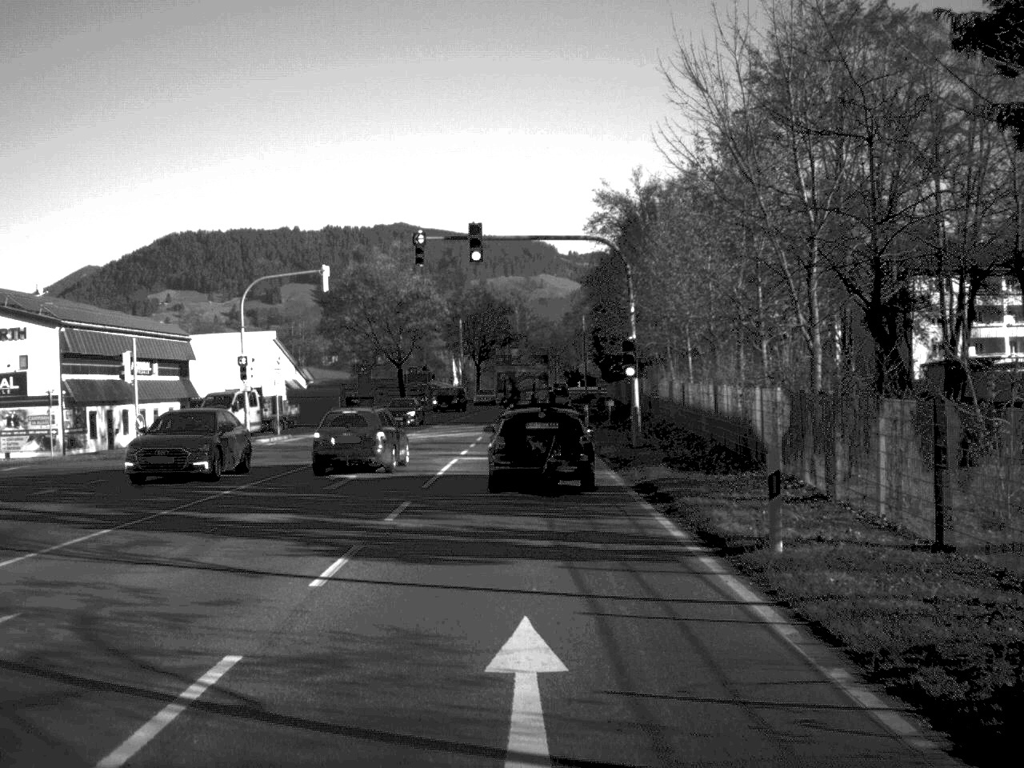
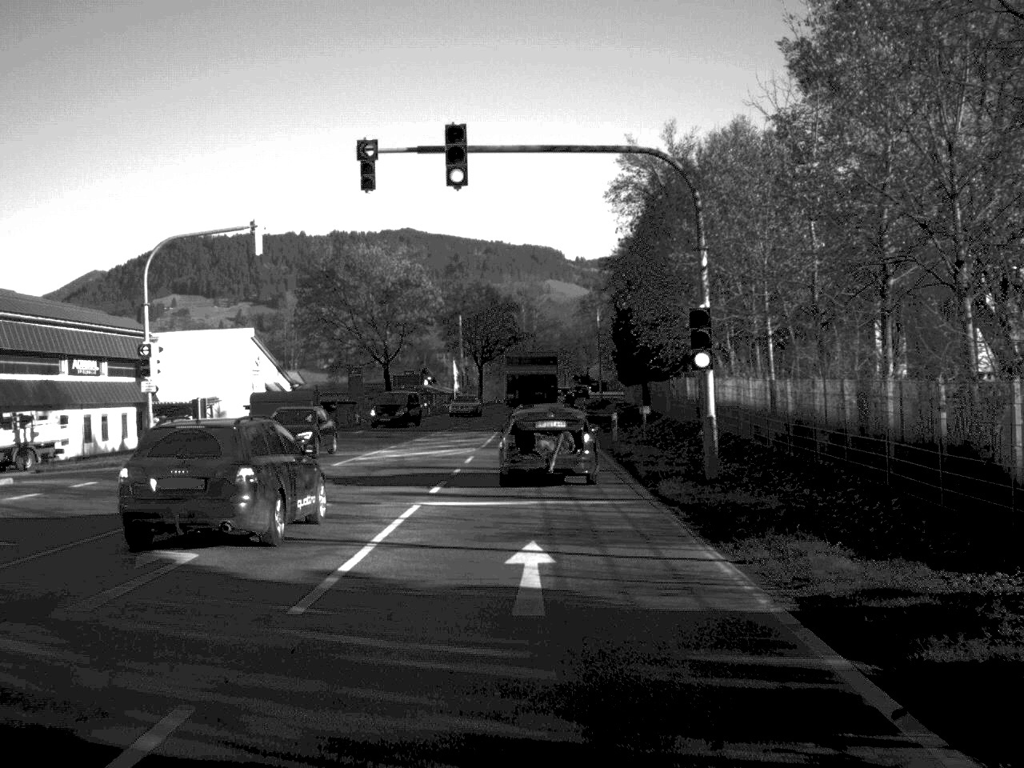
(0.0, +13.4) m; 0°
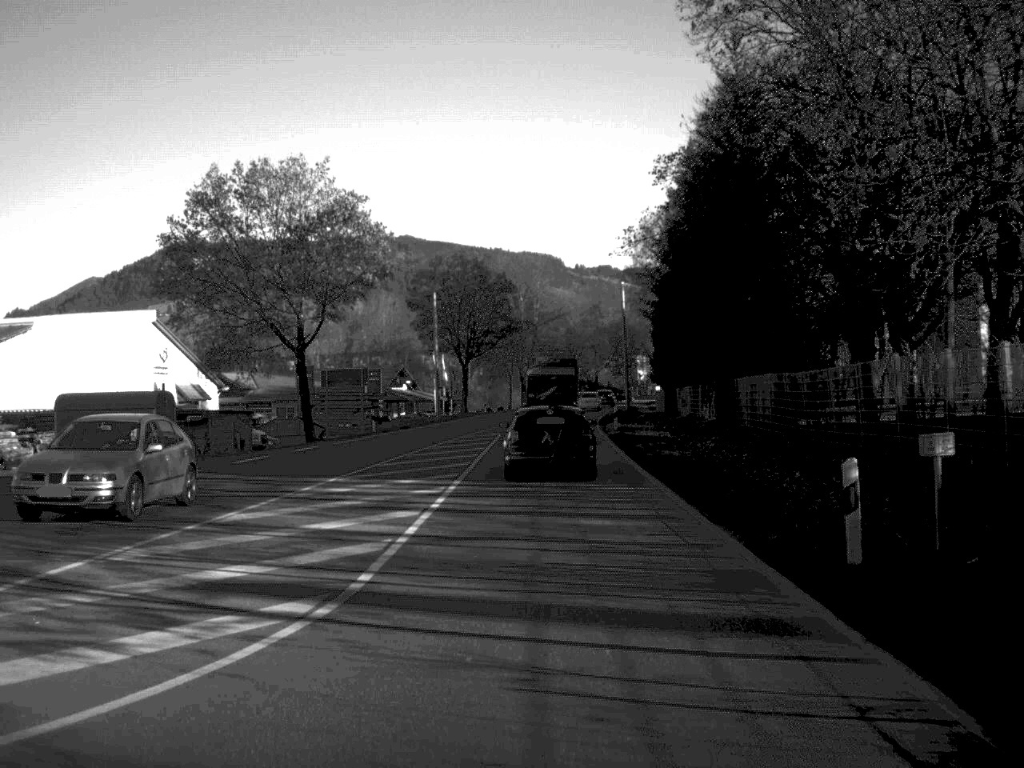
(0.0, +30.1) m; 0°
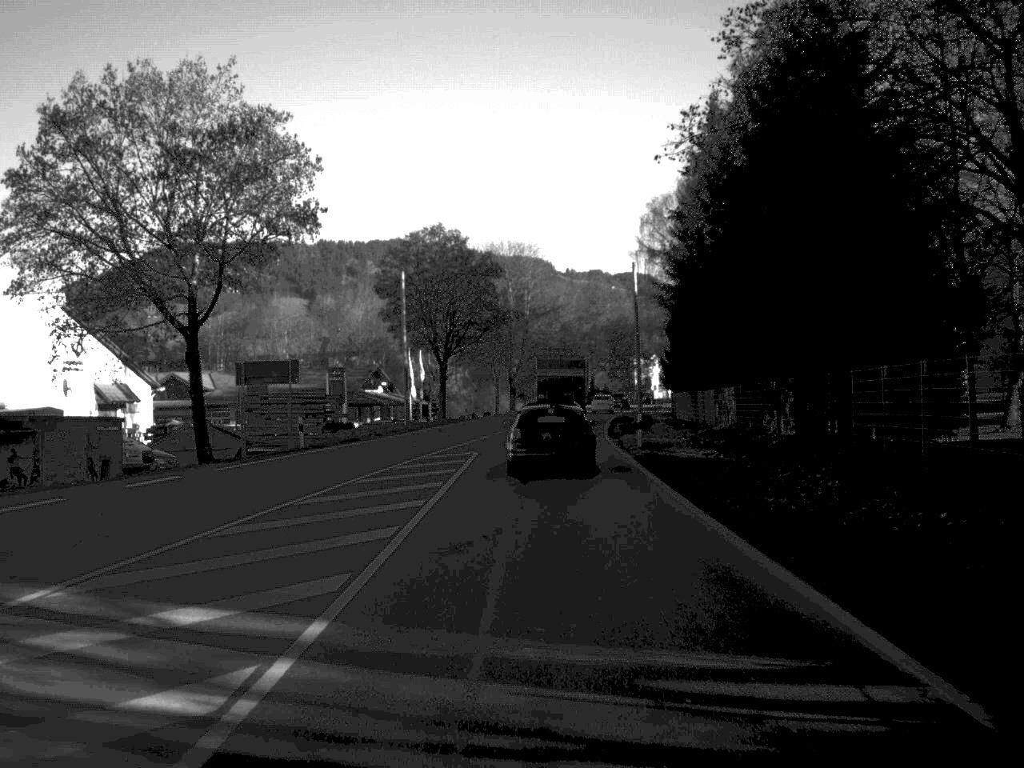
(+0.1, +15.3) m; 0°
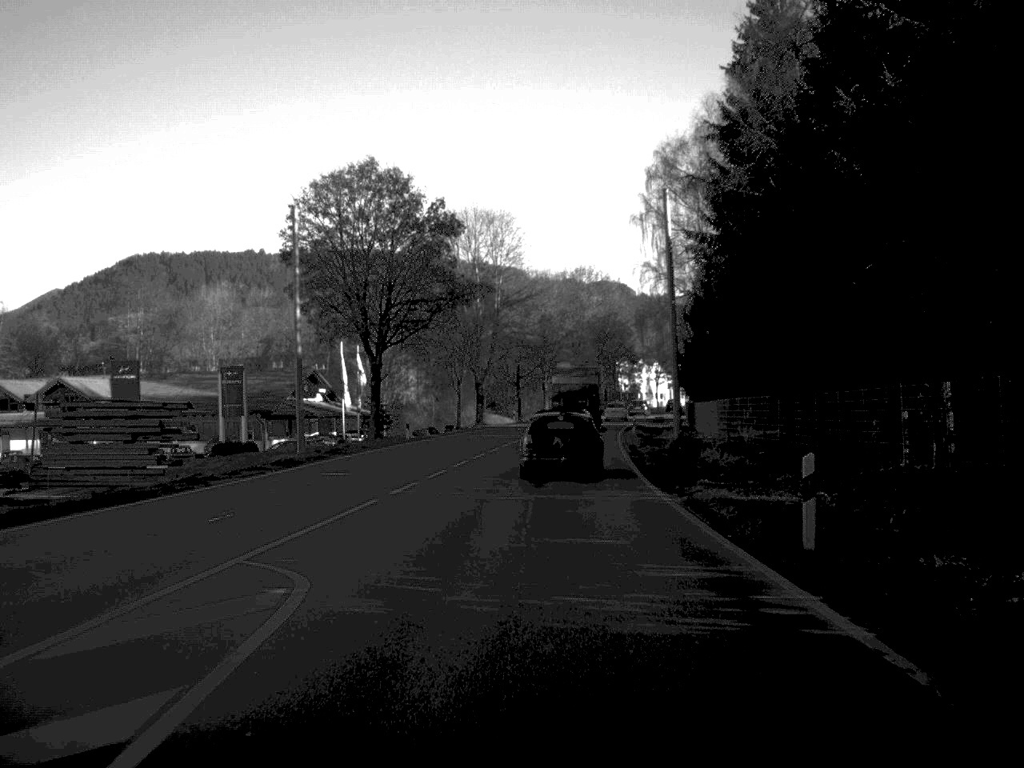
(+0.2, +25.1) m; +1°
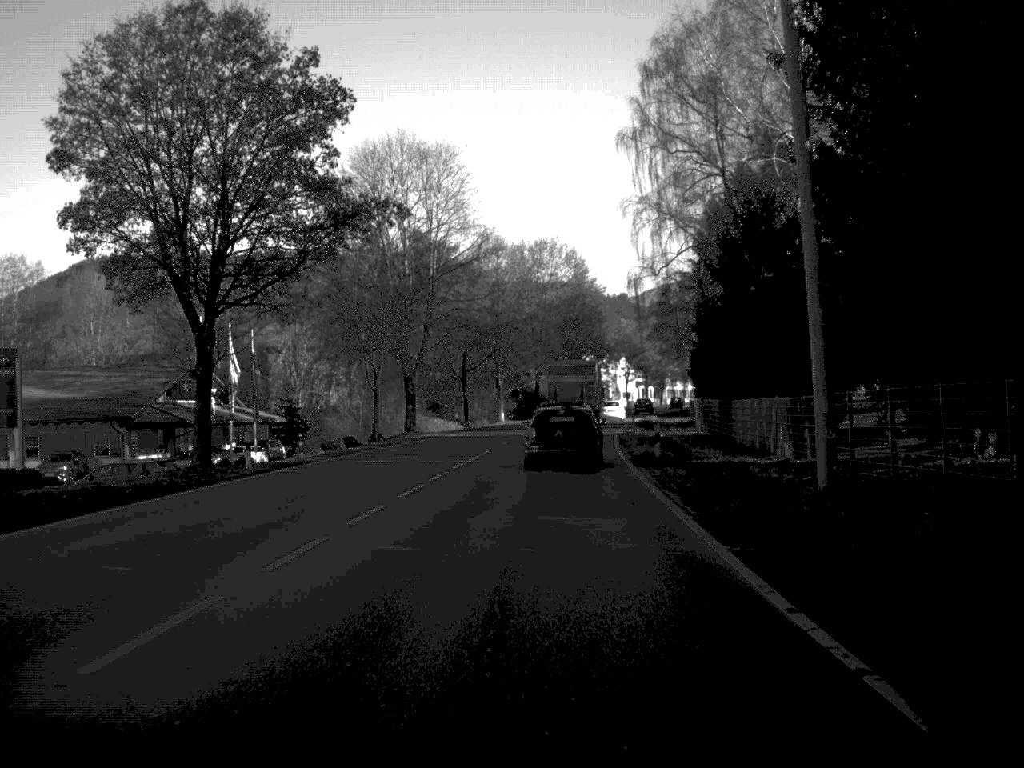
(+0.5, +24.6) m; +2°
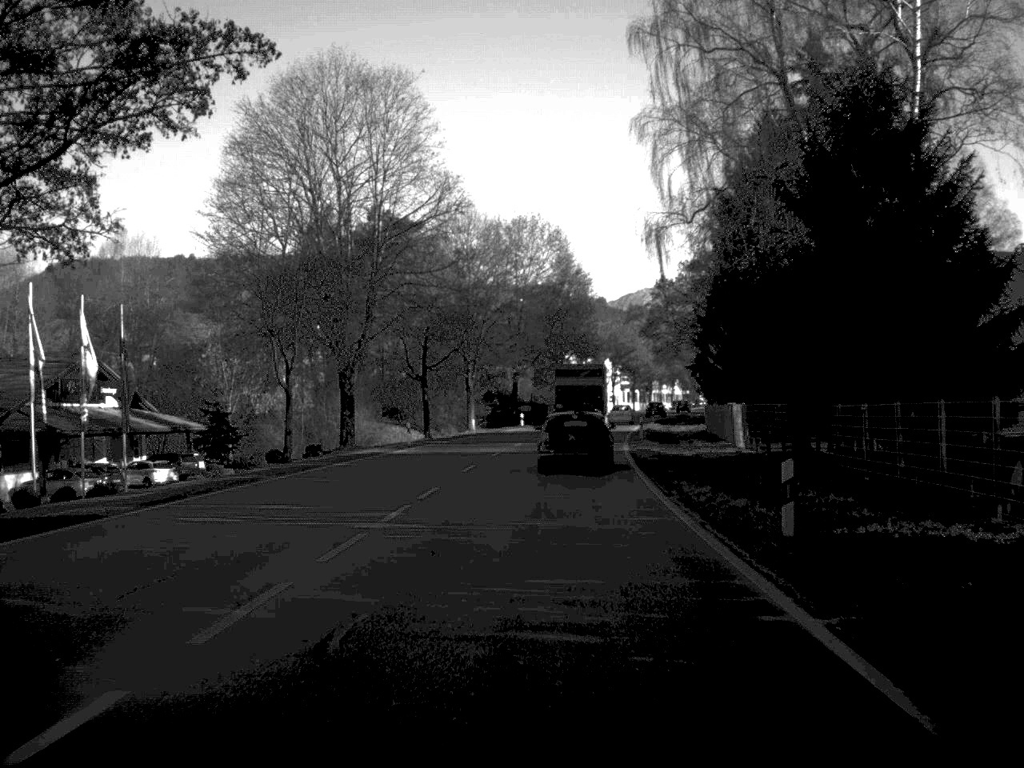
(+0.1, +16.9) m; +1°
